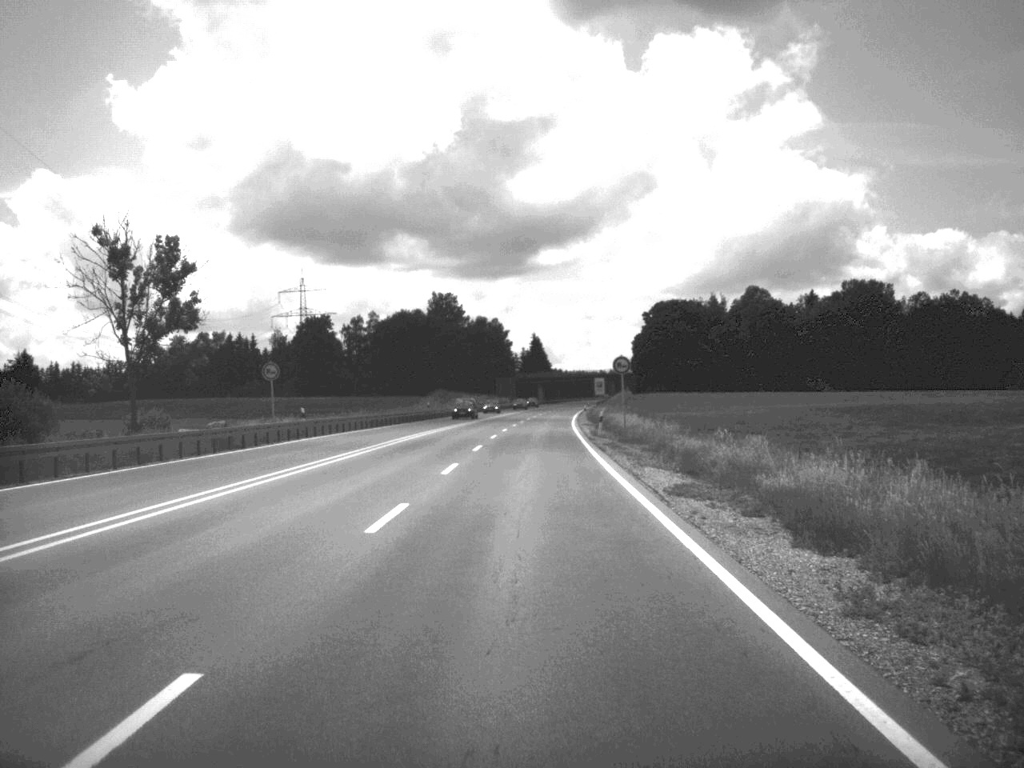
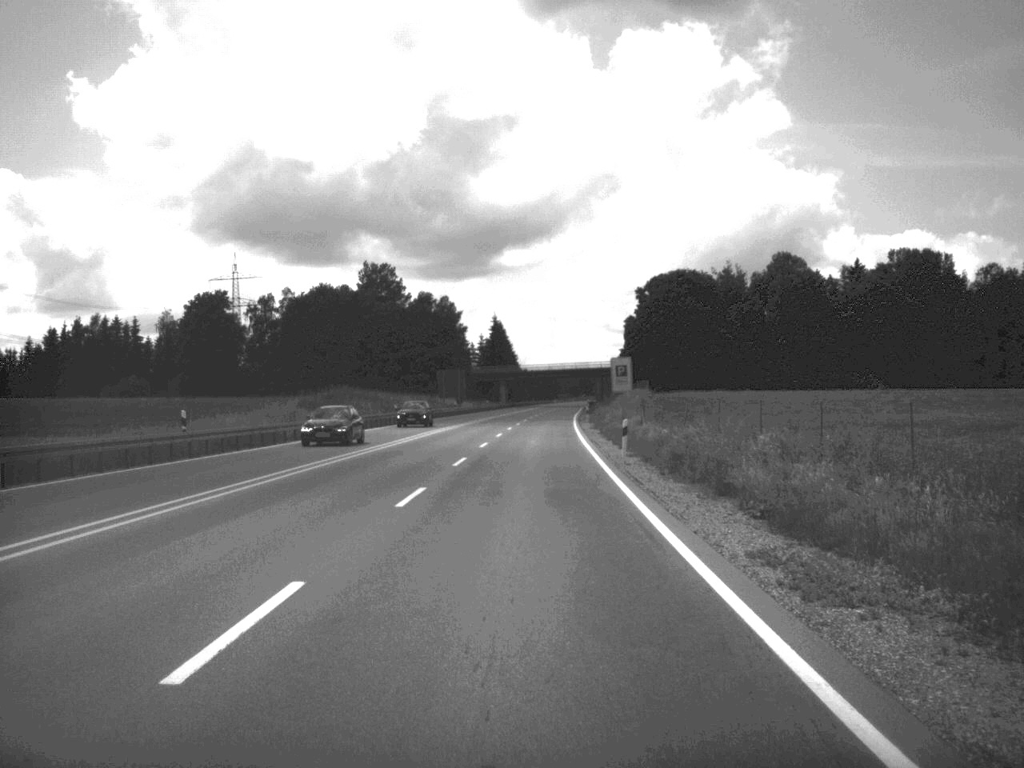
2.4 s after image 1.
(+0.8, +67.6) m; +1°
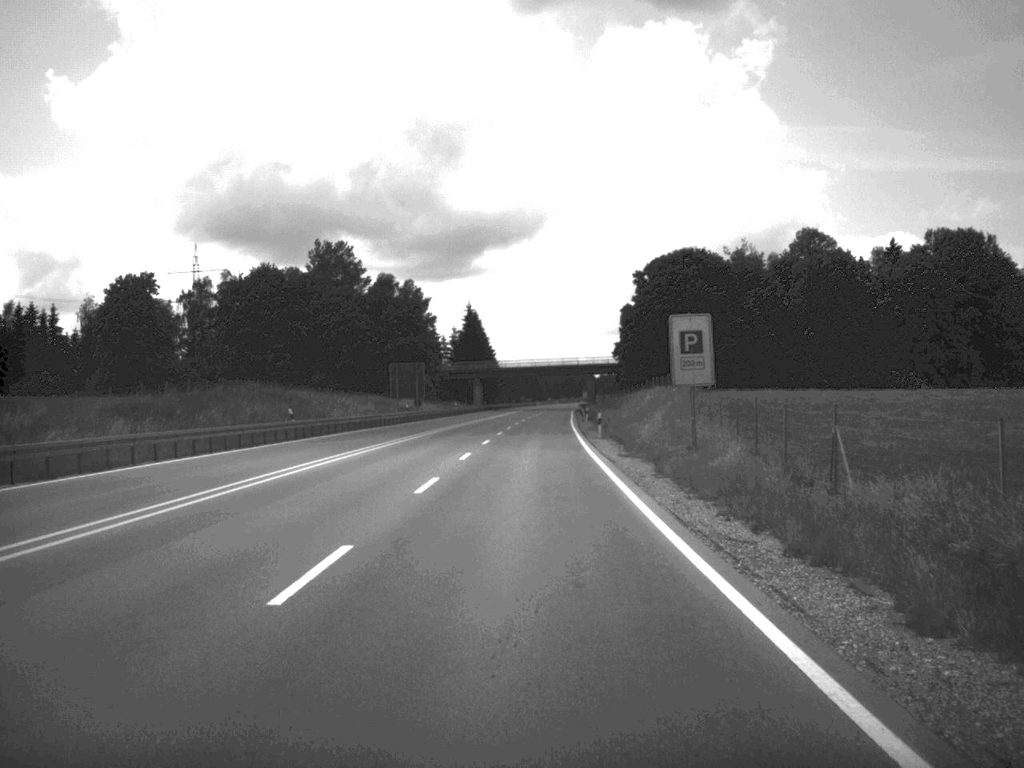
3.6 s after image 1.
(+0.2, +32.9) m; +1°
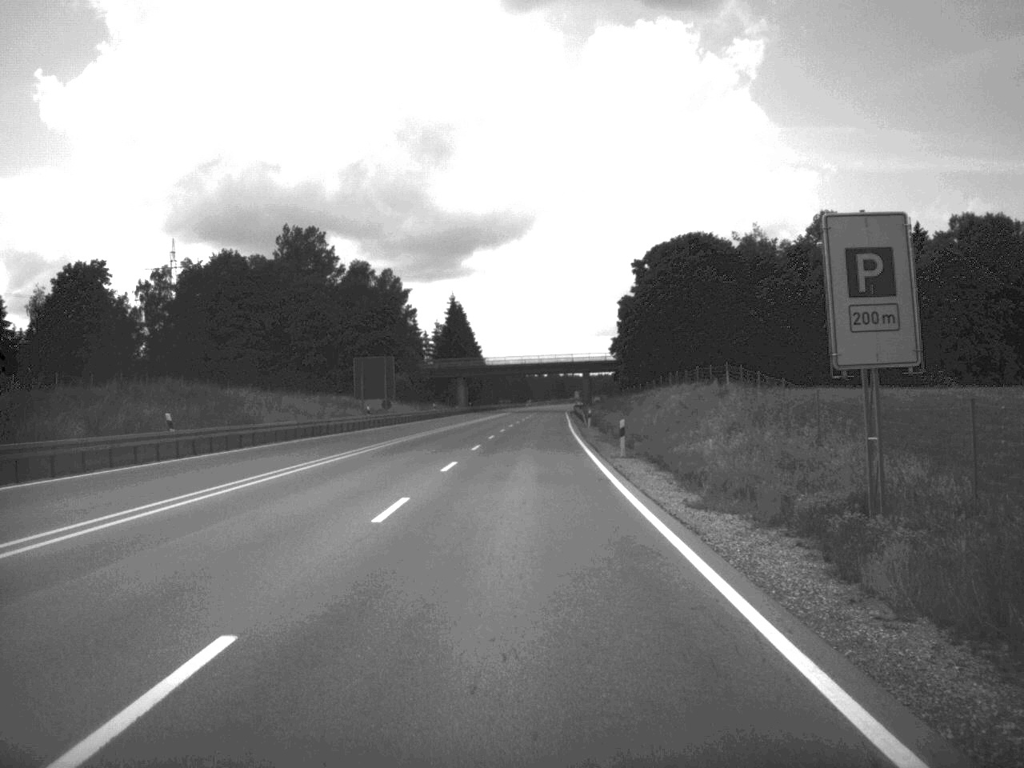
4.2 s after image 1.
(+0.1, +17.3) m; 0°
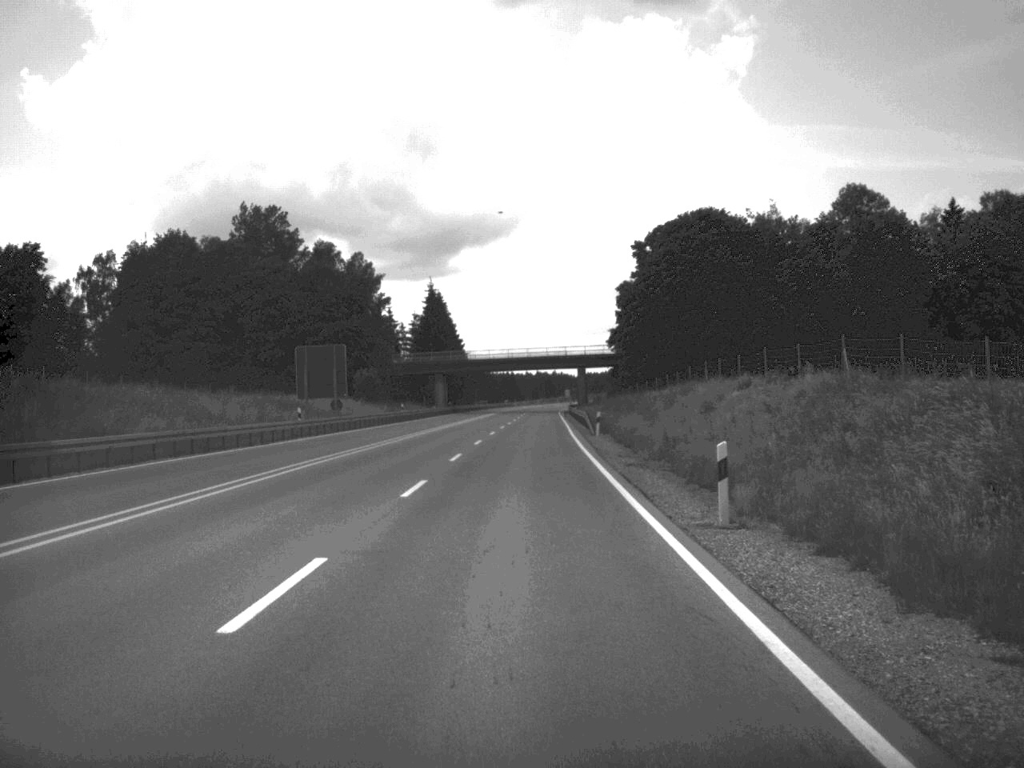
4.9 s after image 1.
(+0.1, +19.7) m; 0°
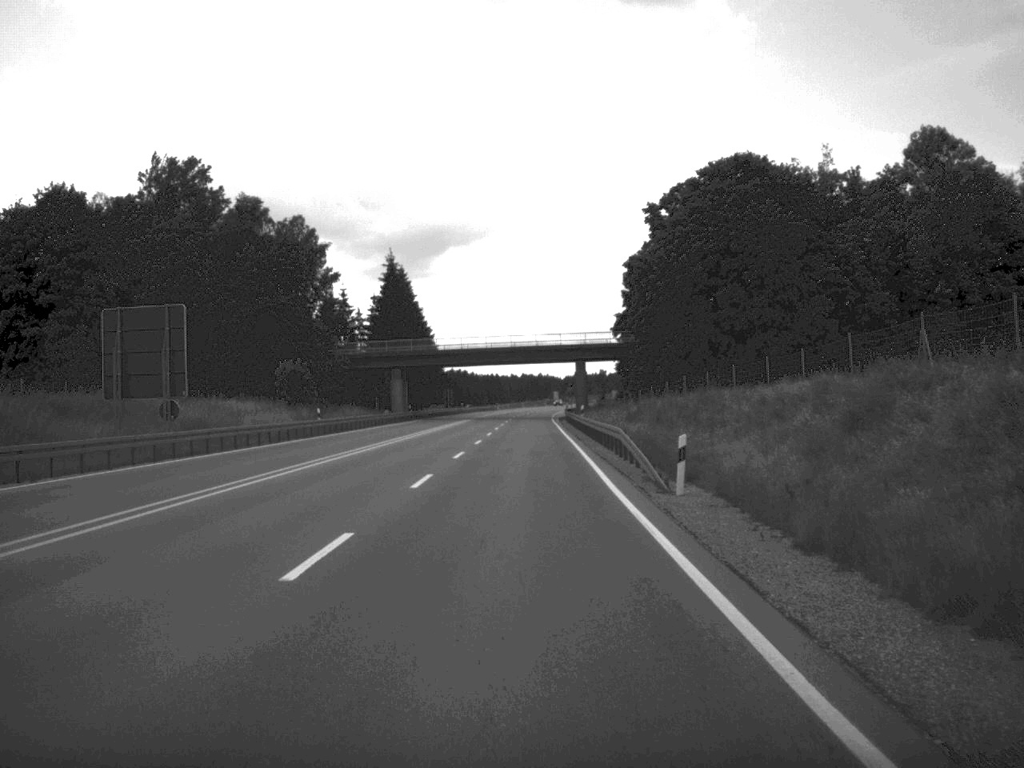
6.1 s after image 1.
(+0.2, +33.2) m; +1°
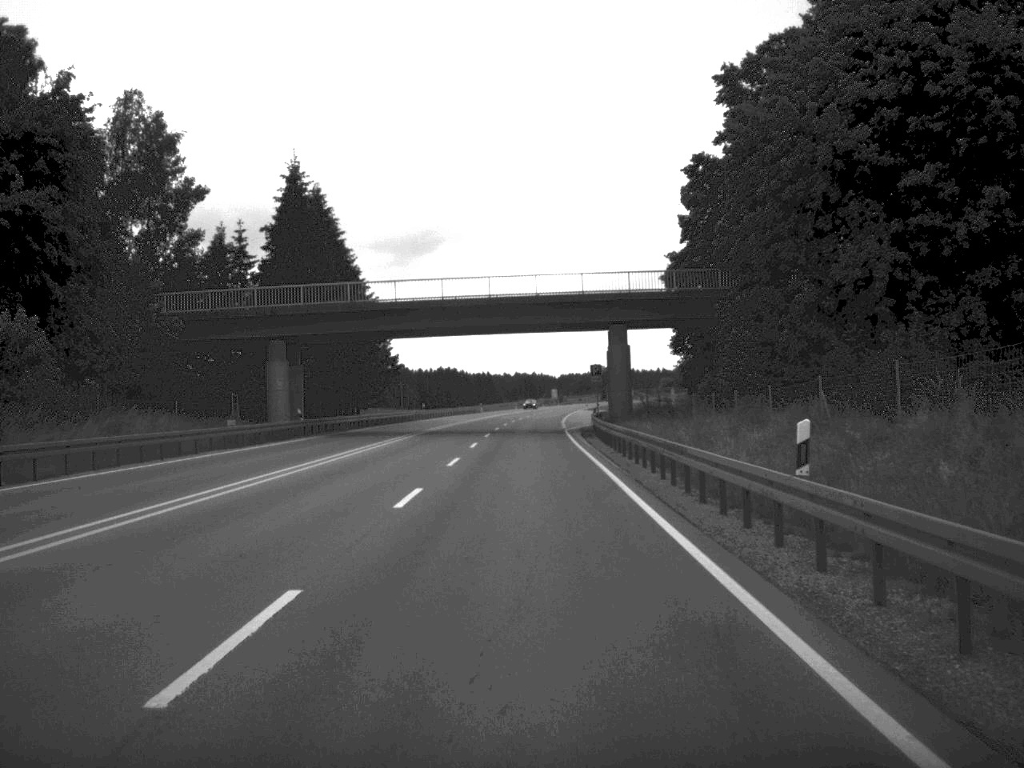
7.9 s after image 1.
(0.0, +52.3) m; 0°
